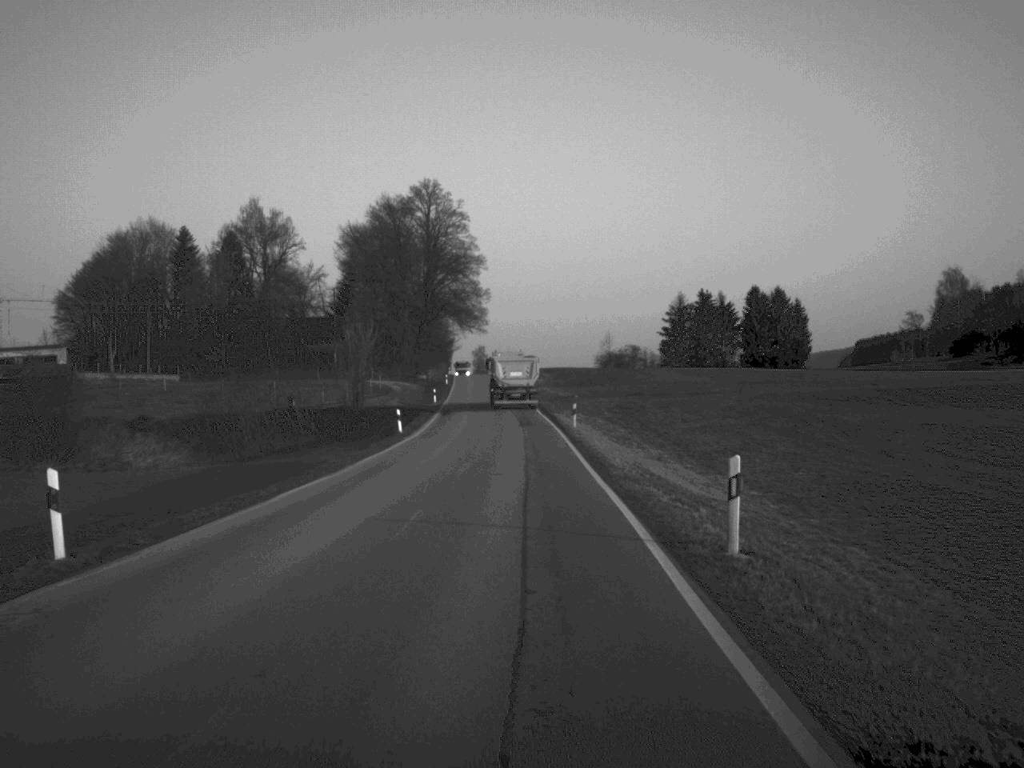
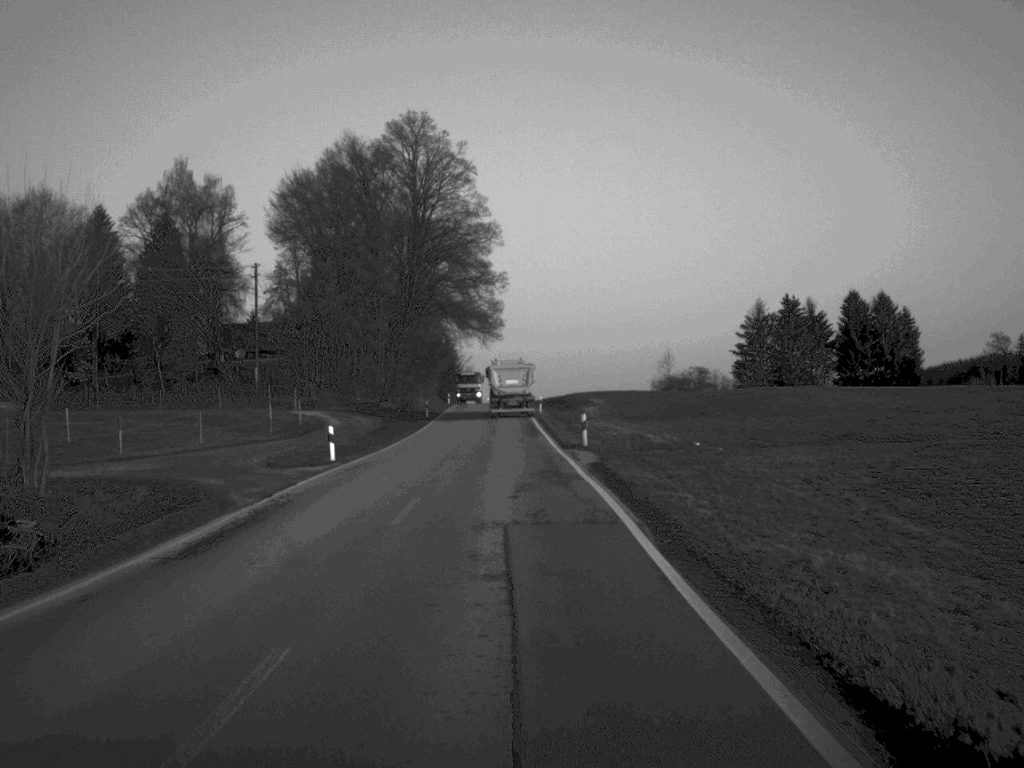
(-0.3, +56.2) m; -2°
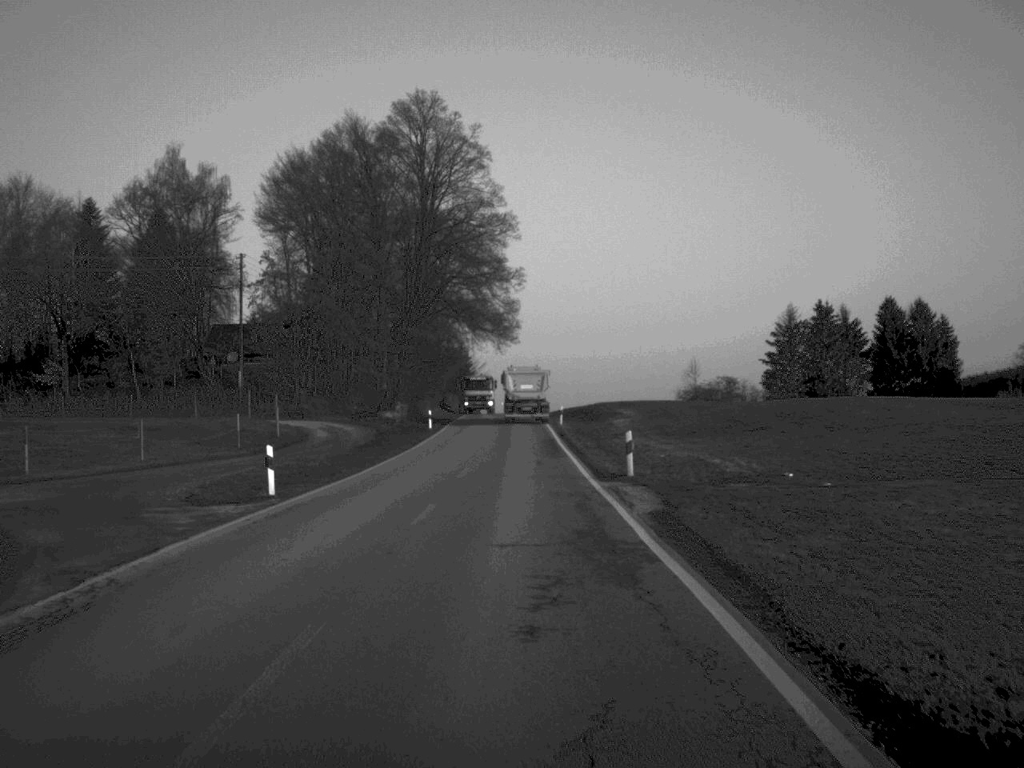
(-0.1, +10.6) m; -1°
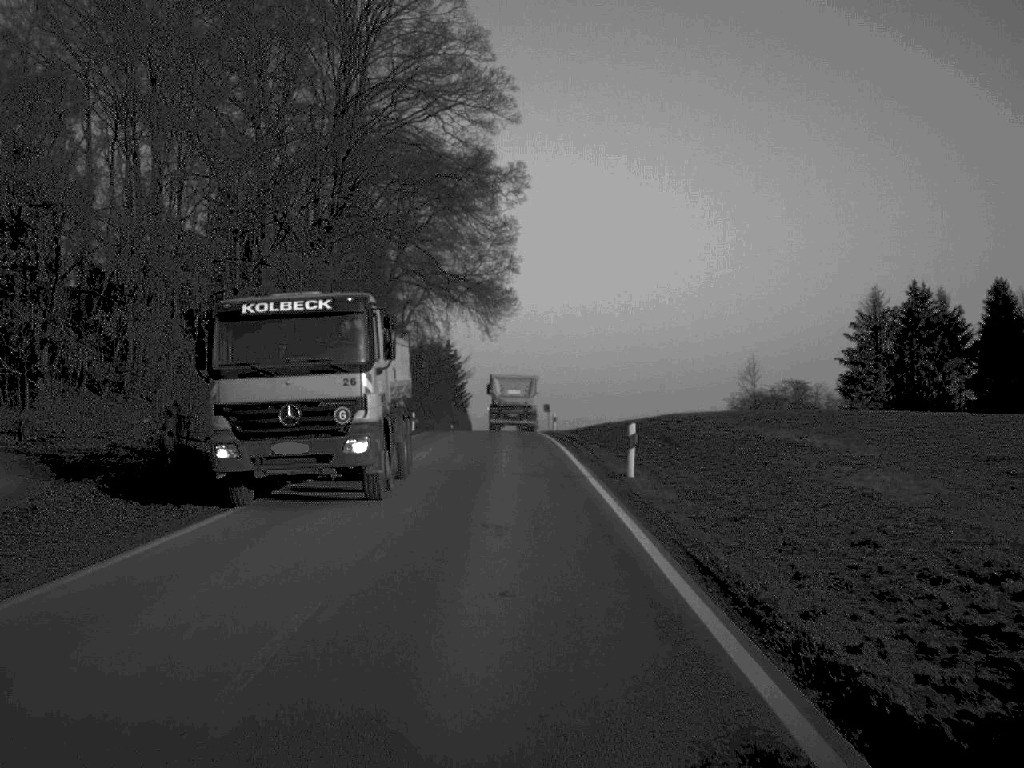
(0.0, +44.8) m; 0°
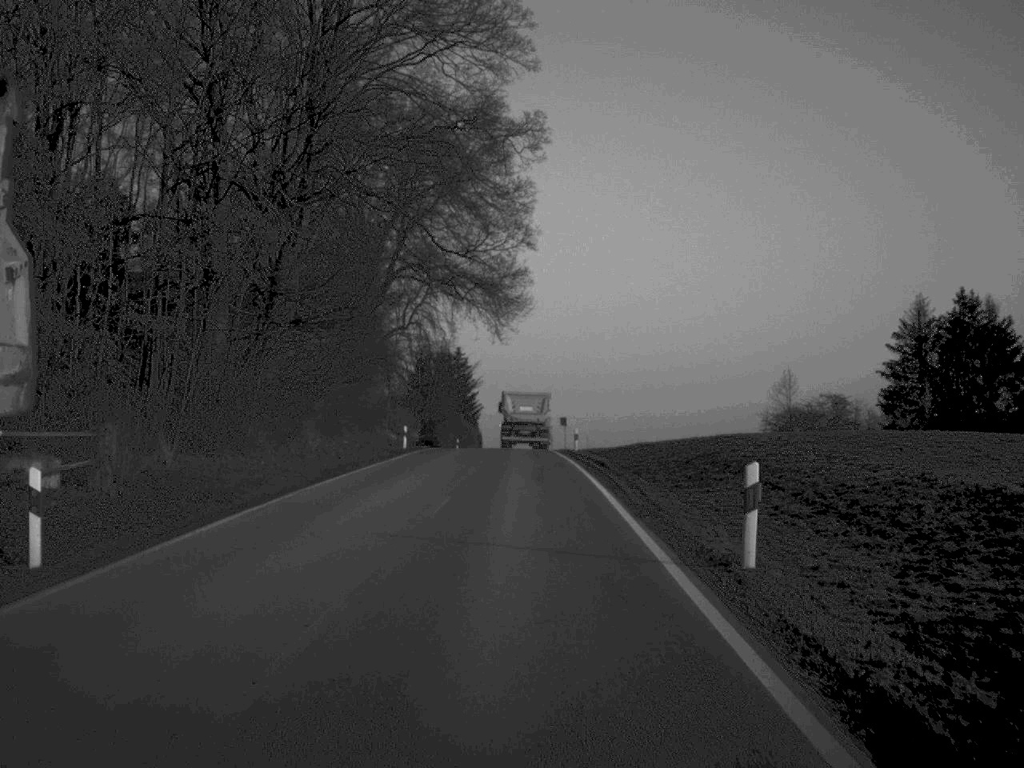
(-0.1, +11.1) m; -1°
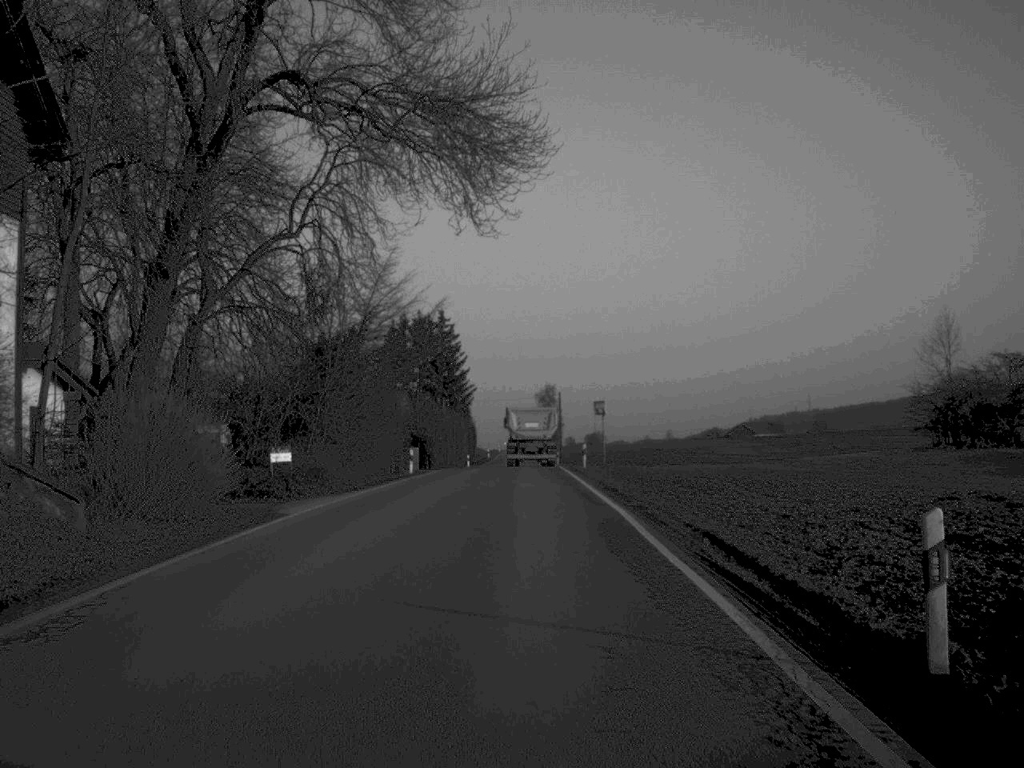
(-0.3, +45.1) m; 0°
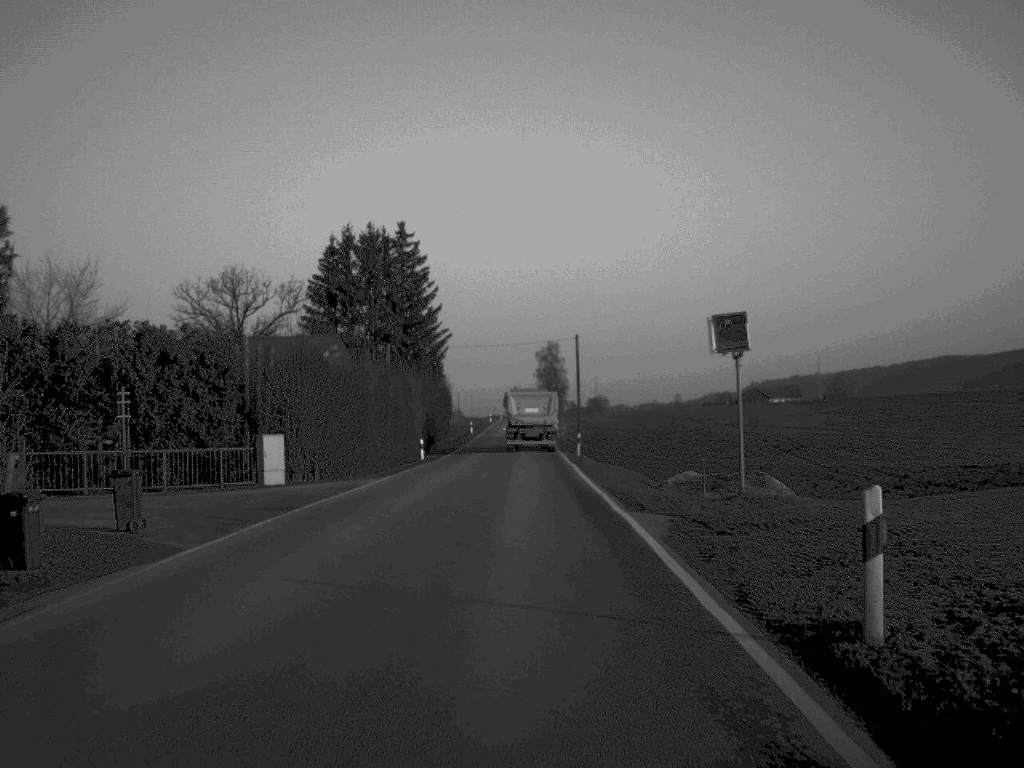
(+0.1, +43.2) m; 0°
